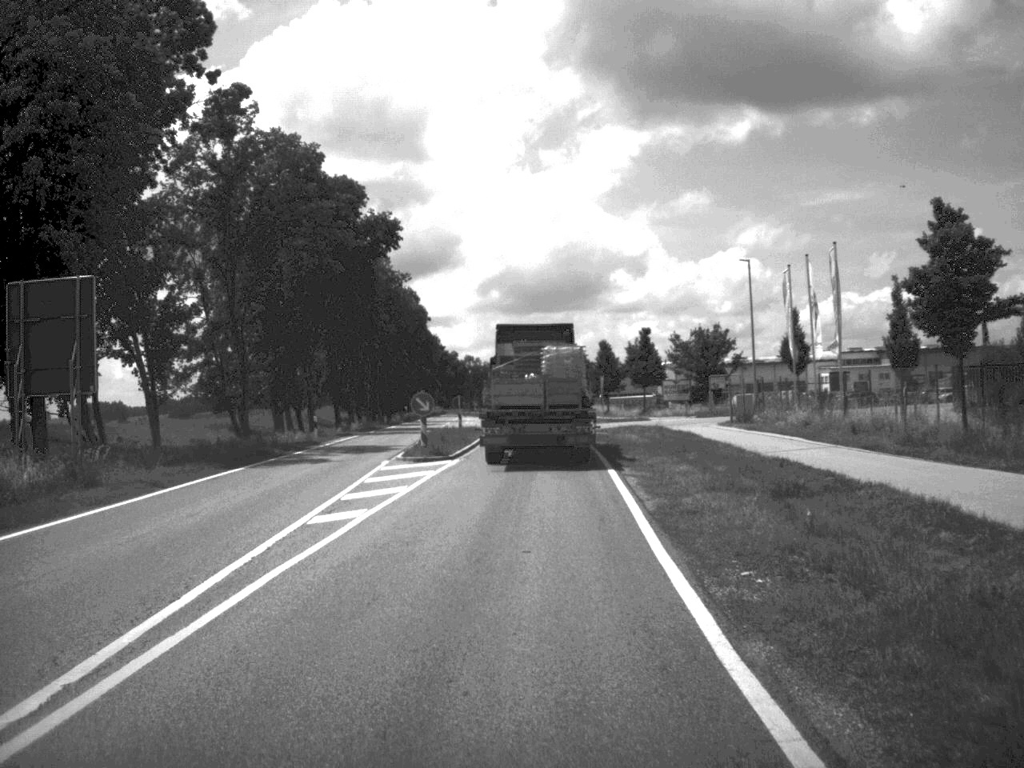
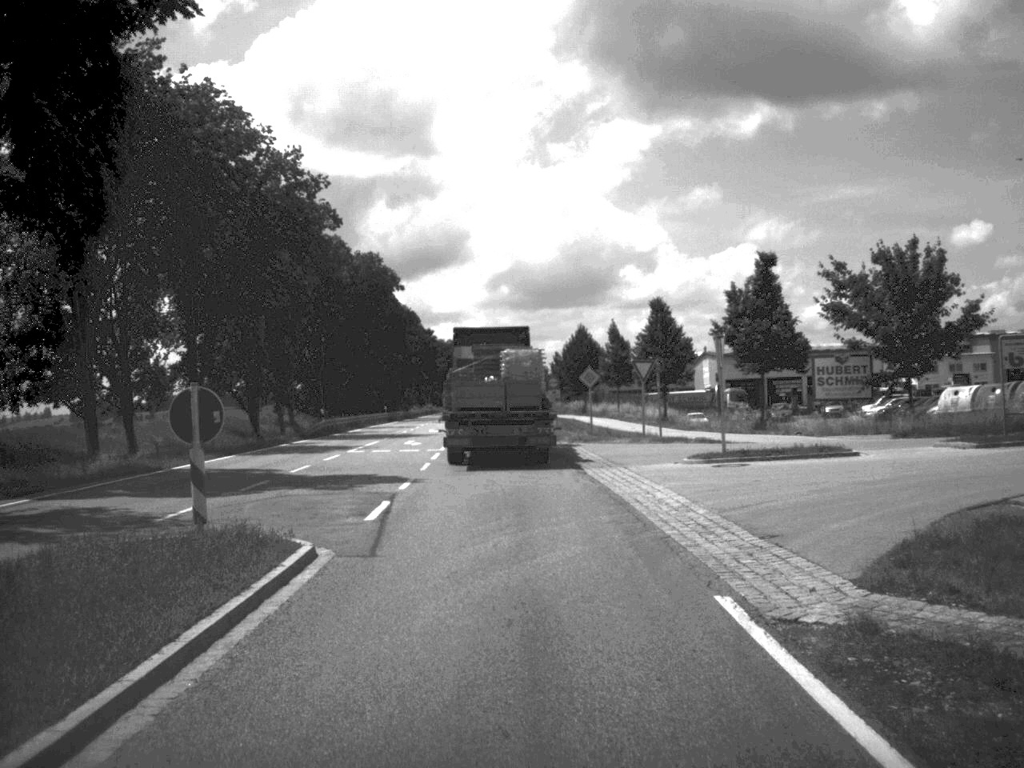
(+0.2, +46.3) m; -1°
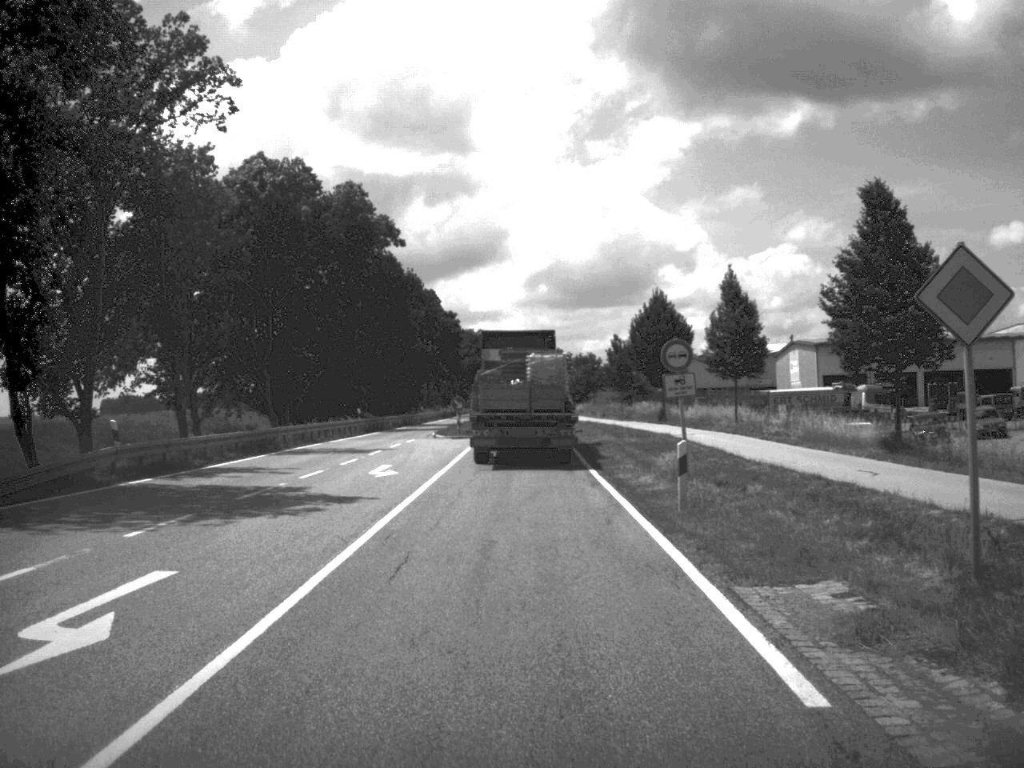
(-0.8, +38.2) m; -2°
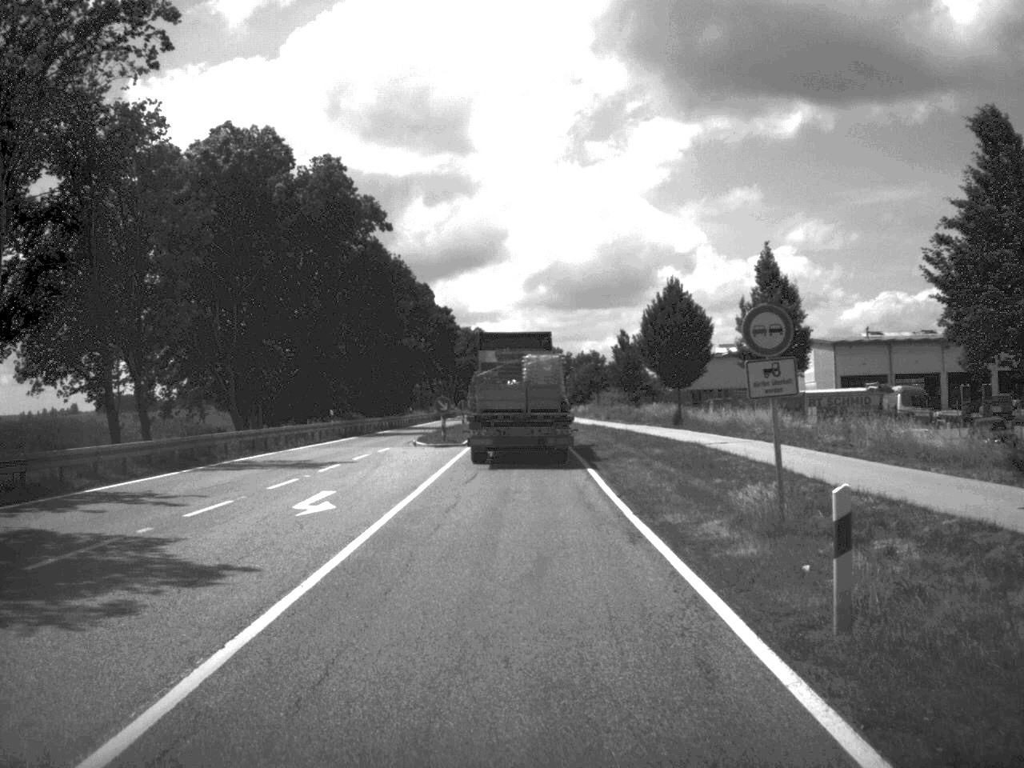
(0.0, +9.0) m; 0°
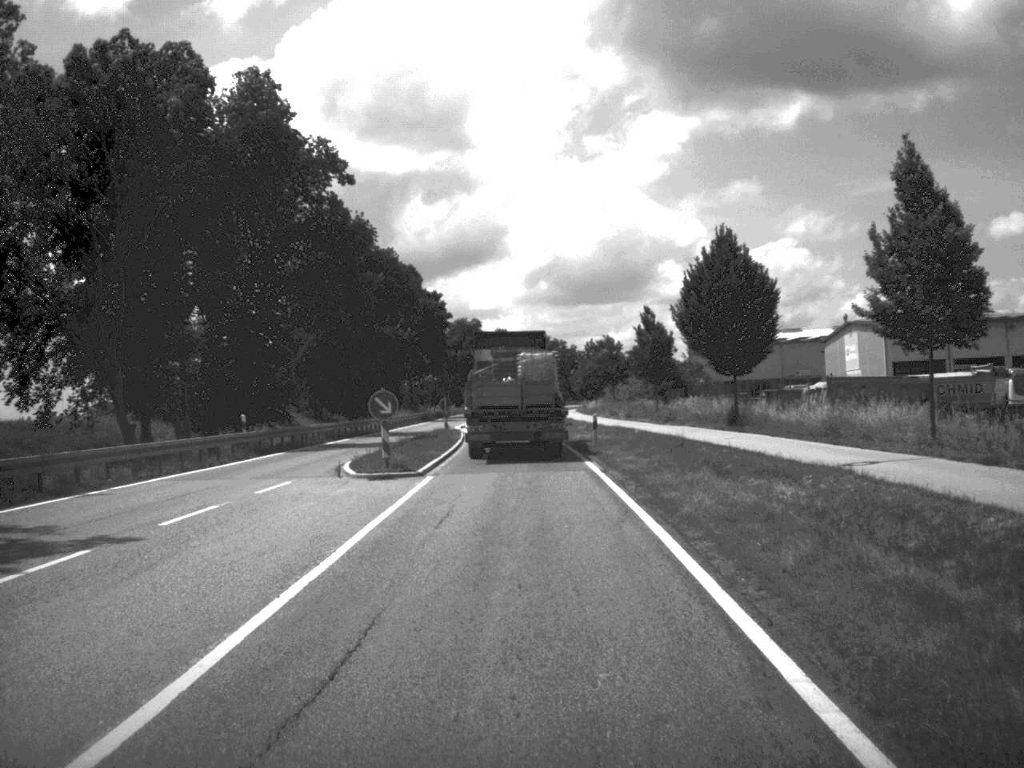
(0.0, +18.8) m; 0°
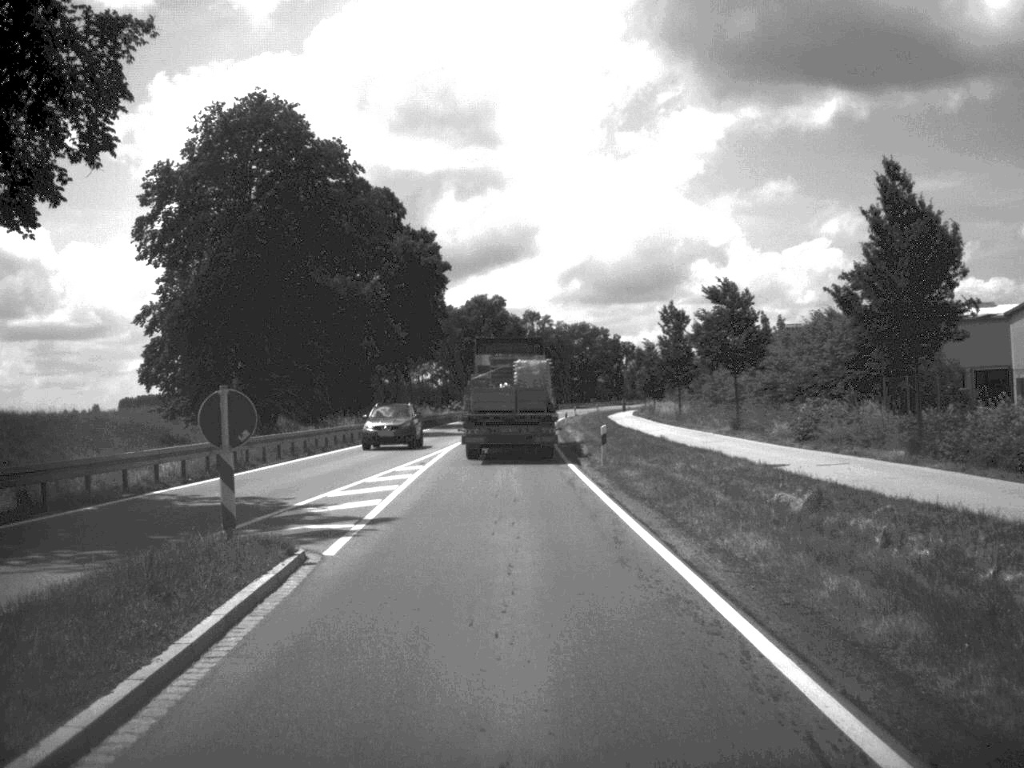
(-0.6, +48.0) m; -2°
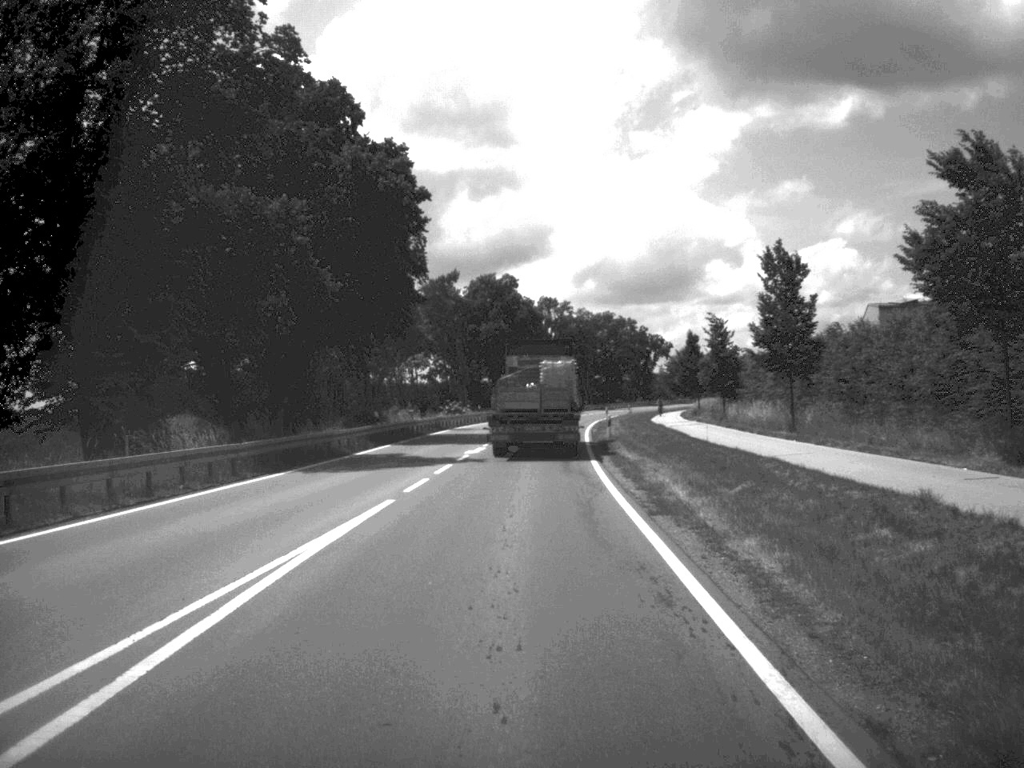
(-0.3, +29.6) m; -1°
